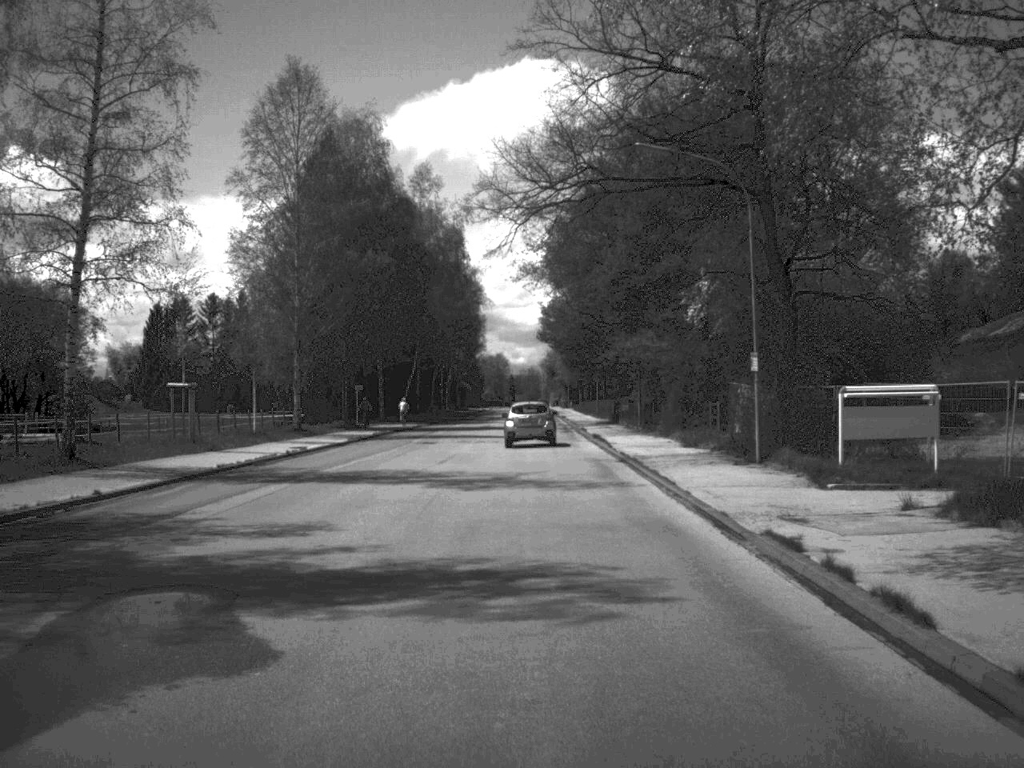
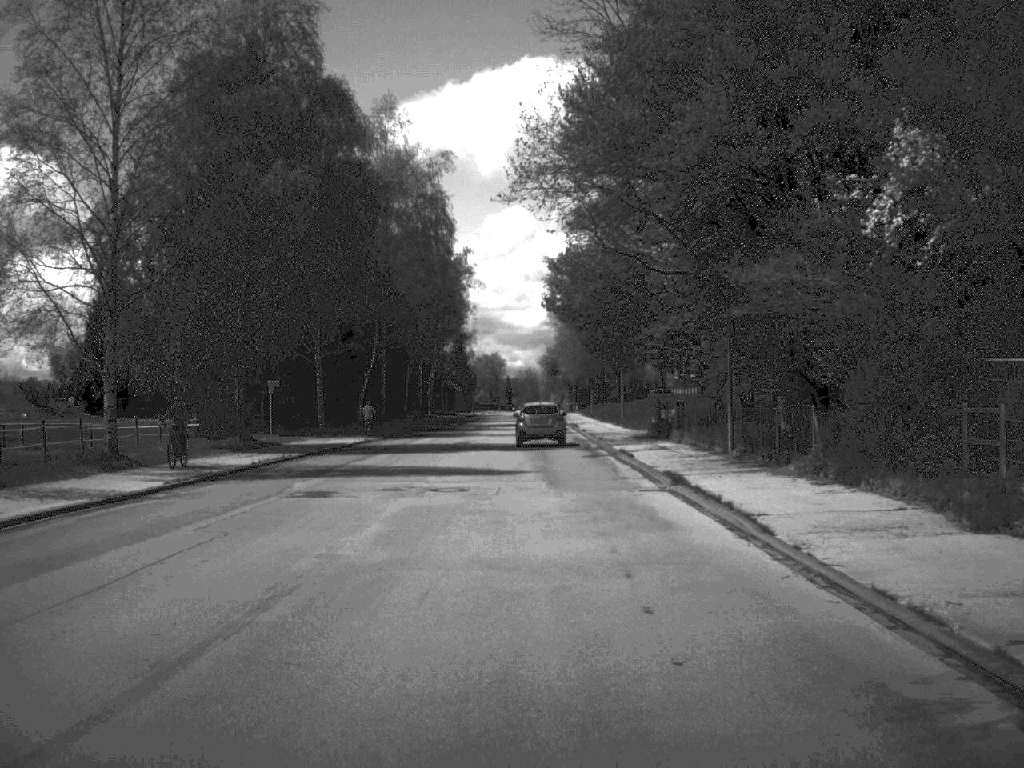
(-0.1, +26.2) m; 0°
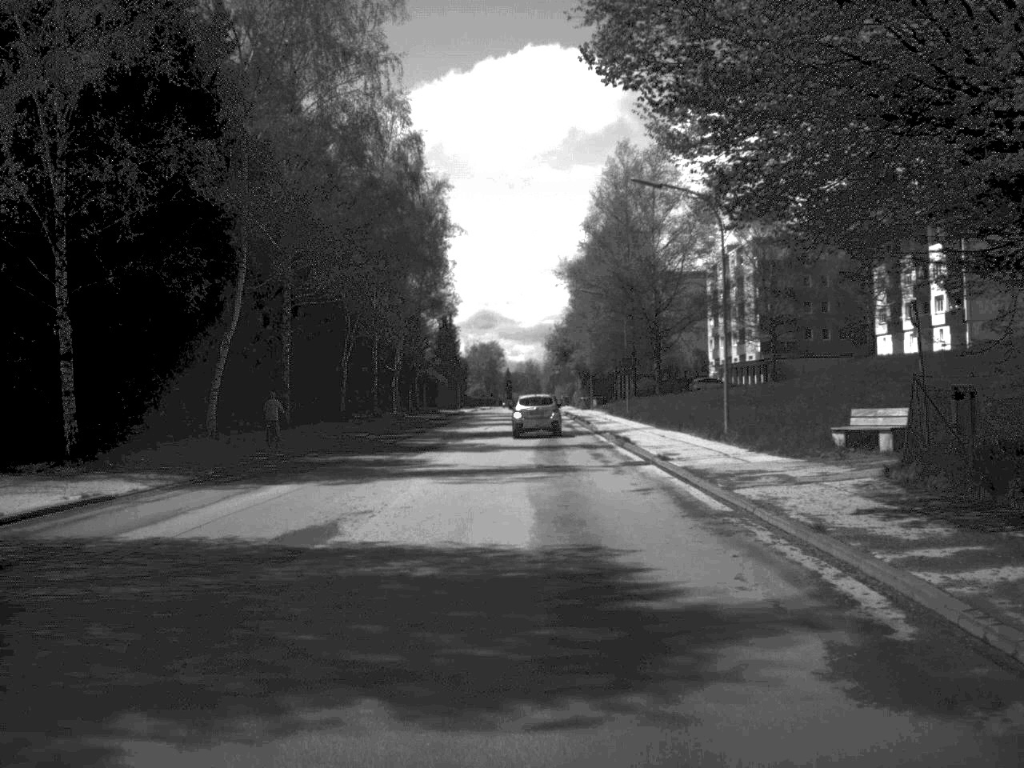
(-0.1, +35.7) m; 0°
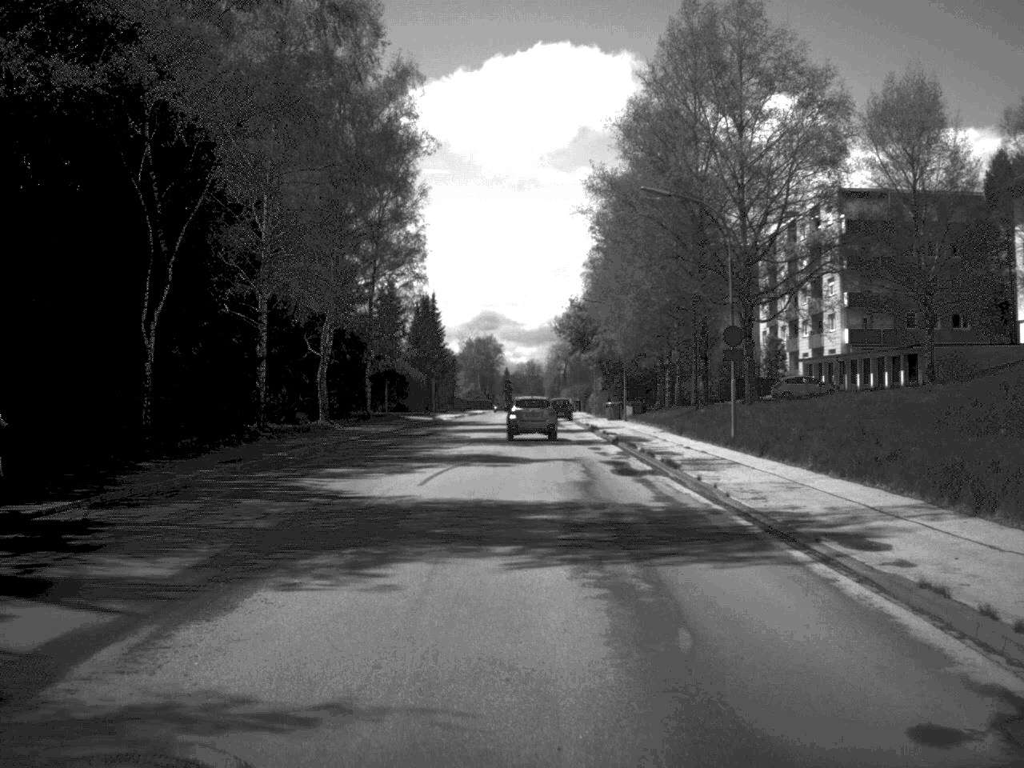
(-0.1, +35.2) m; 0°
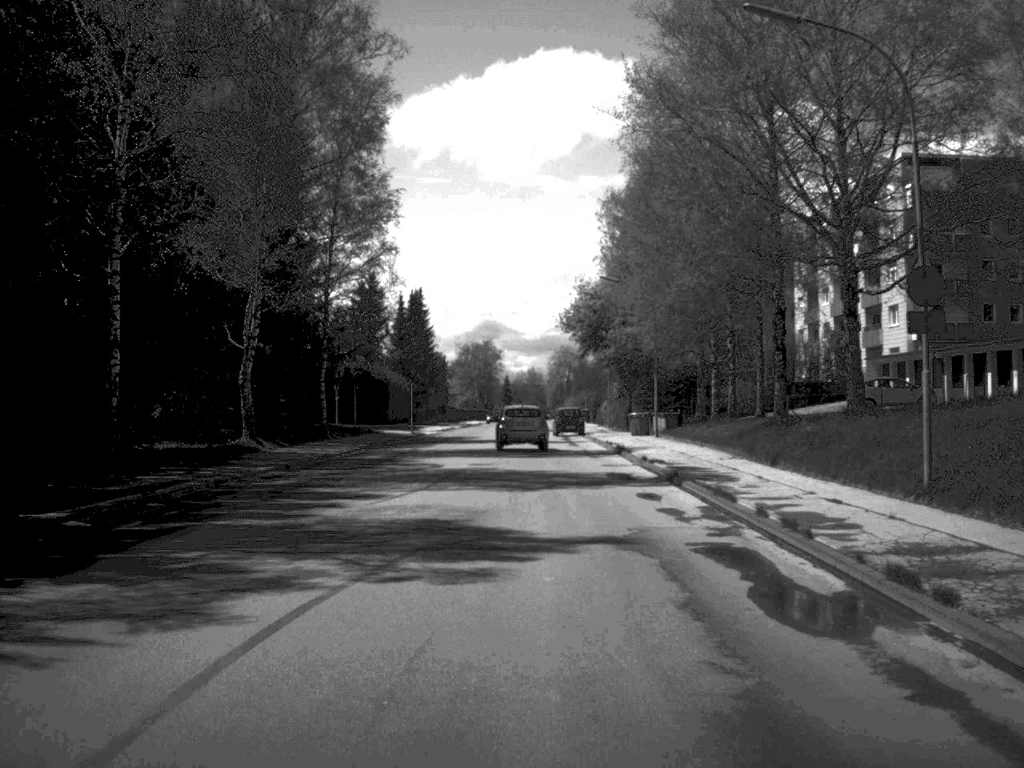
(0.0, +16.9) m; 0°
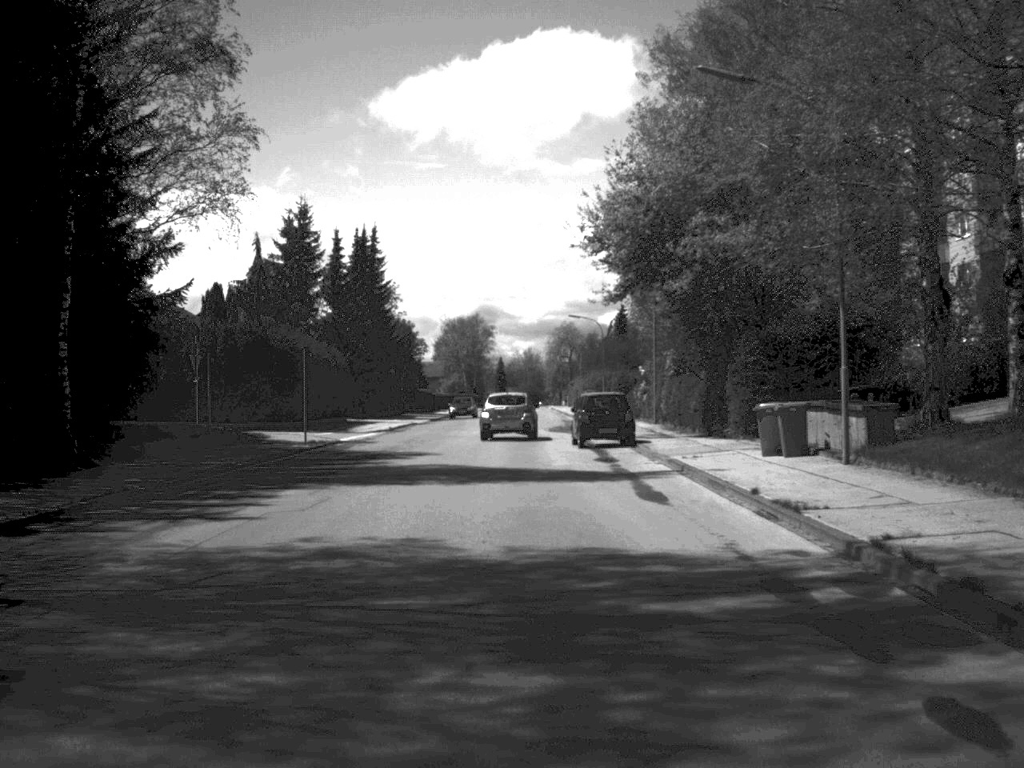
(0.0, +33.4) m; 0°
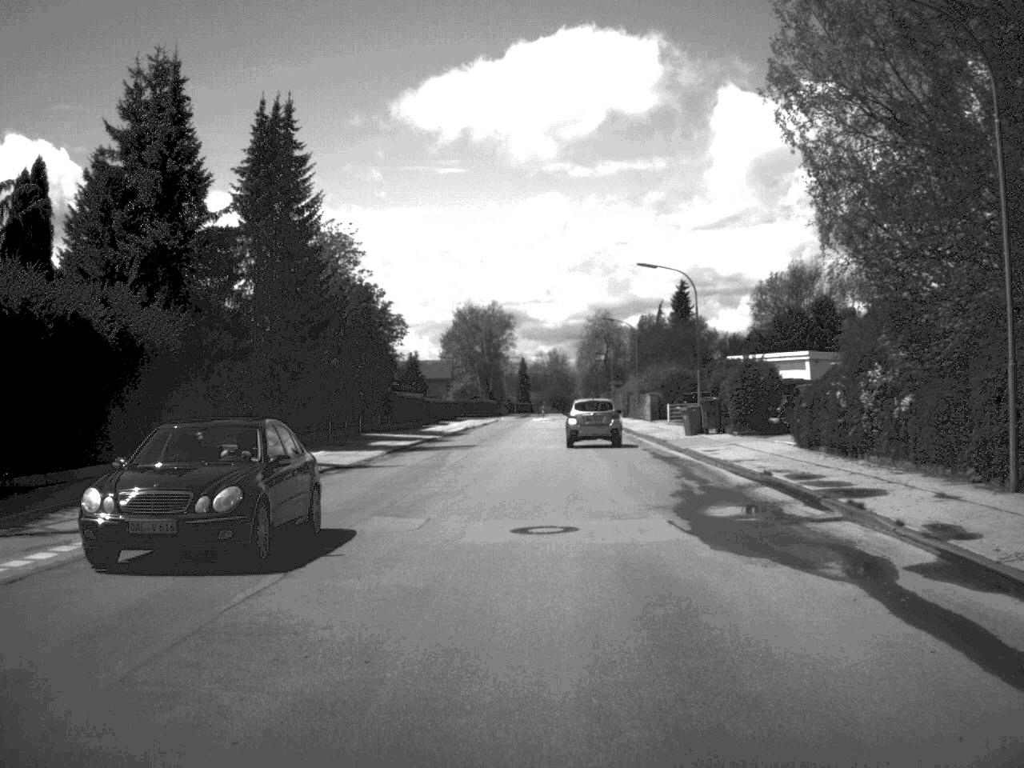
(-0.8, +37.8) m; -1°
